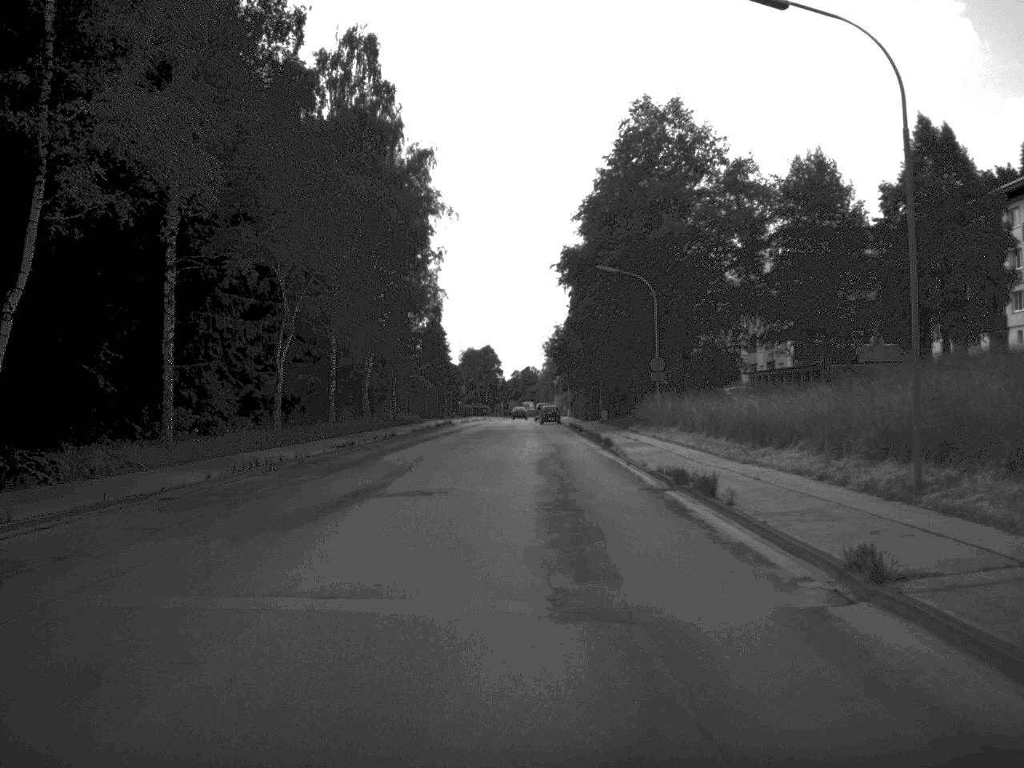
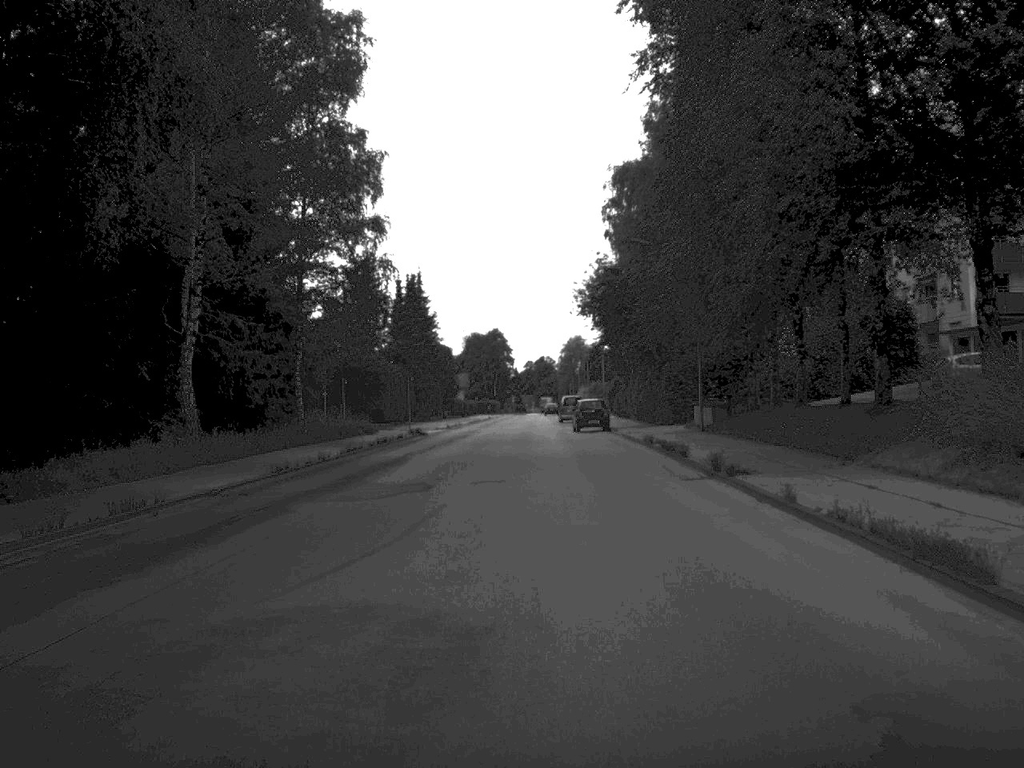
(-0.5, +44.8) m; -1°
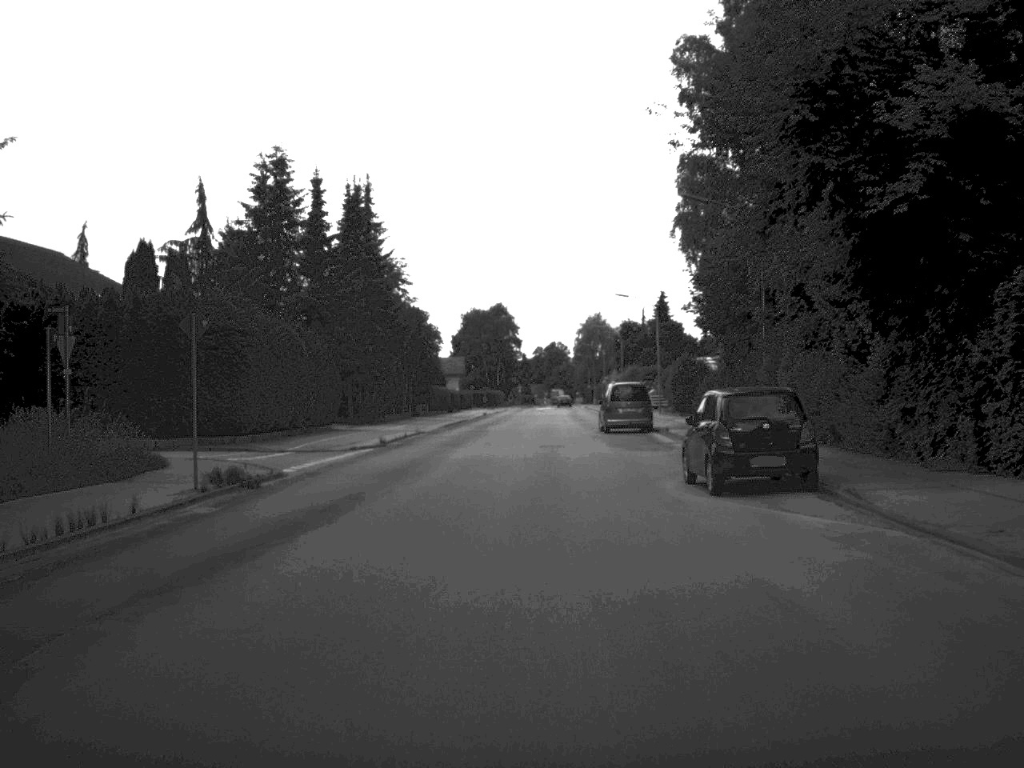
(-0.3, +40.8) m; -1°
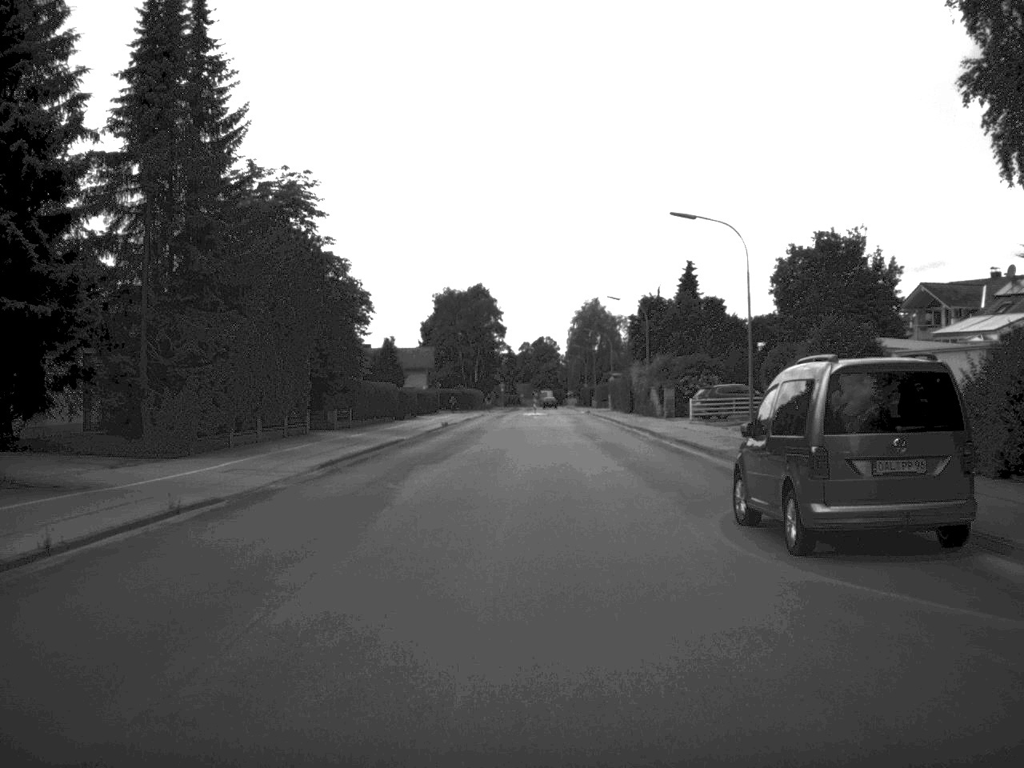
(+0.2, +33.7) m; 0°
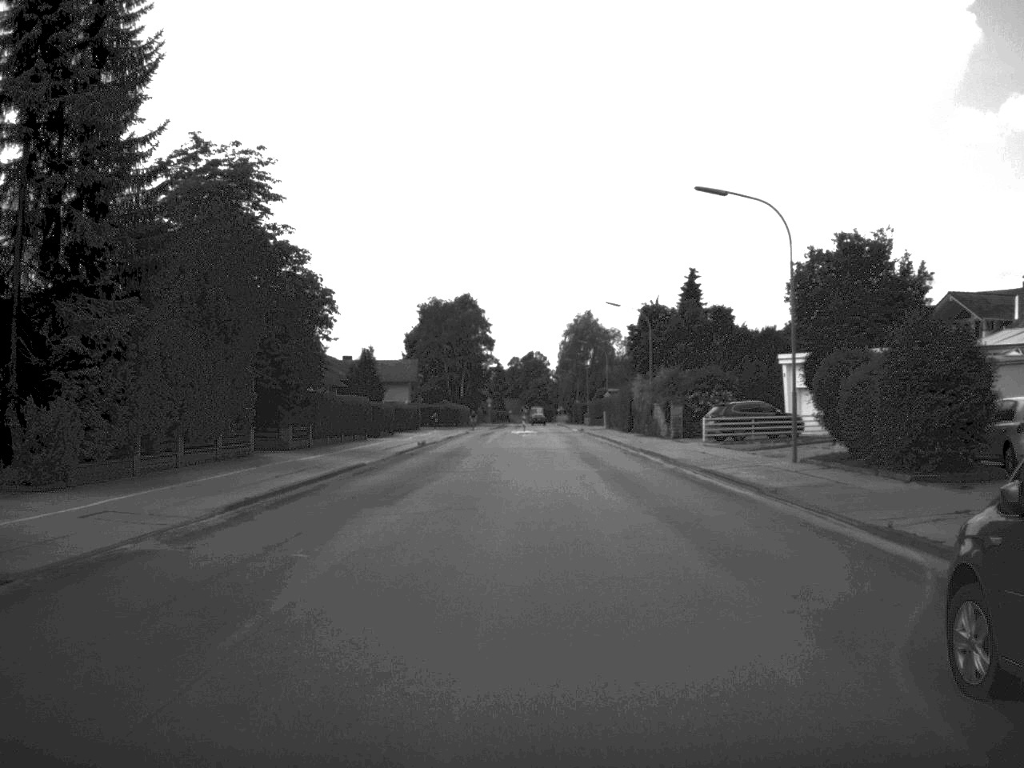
(0.0, +7.9) m; 0°
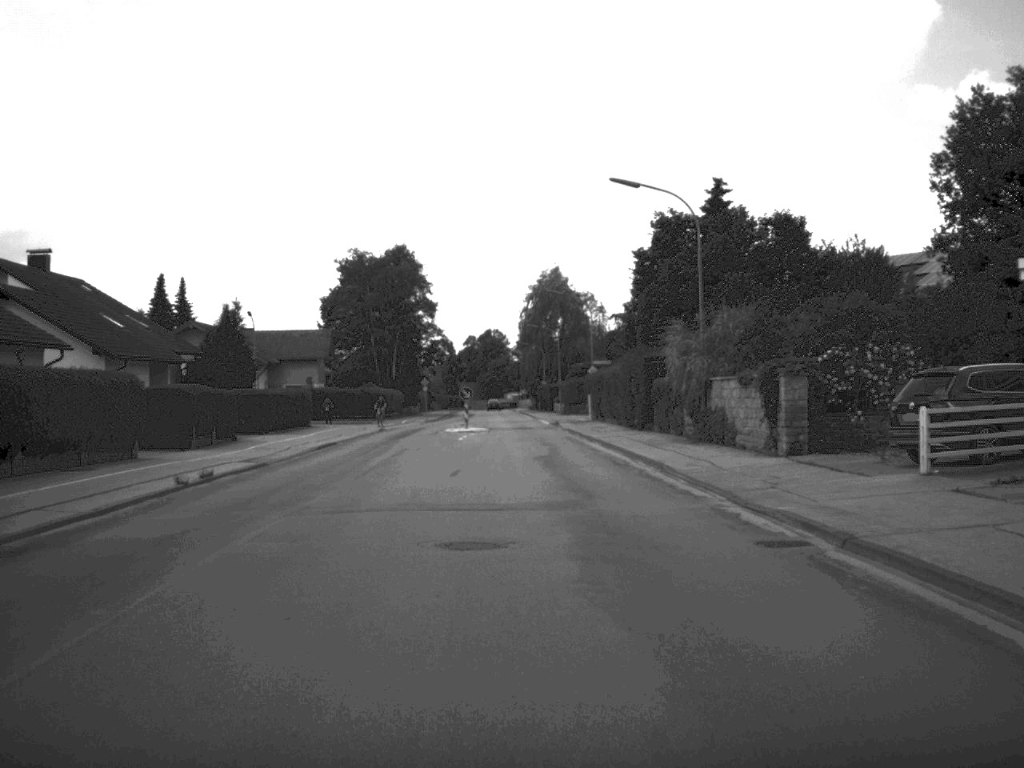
(+0.7, +33.7) m; +1°
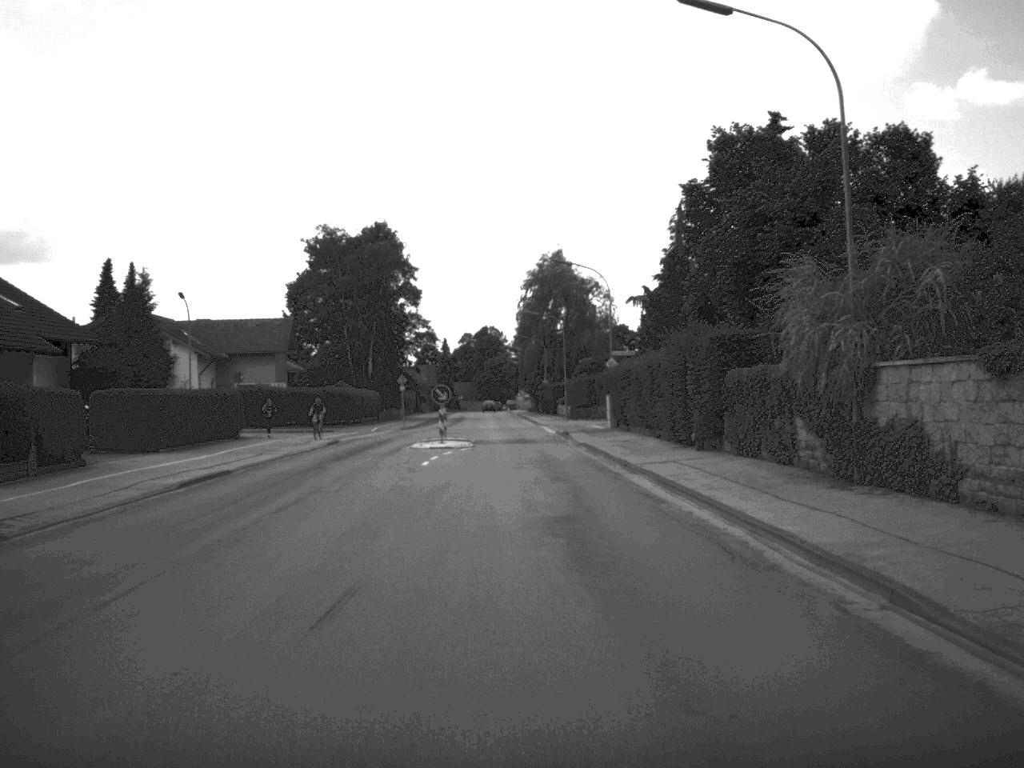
(0.0, +16.1) m; 0°
